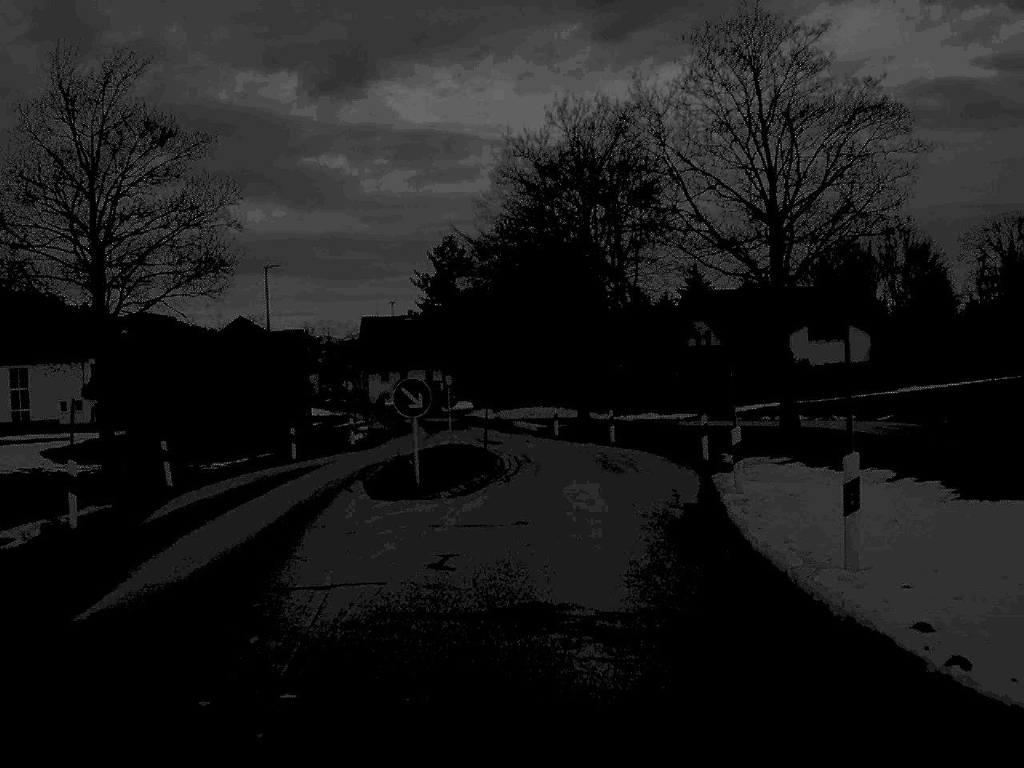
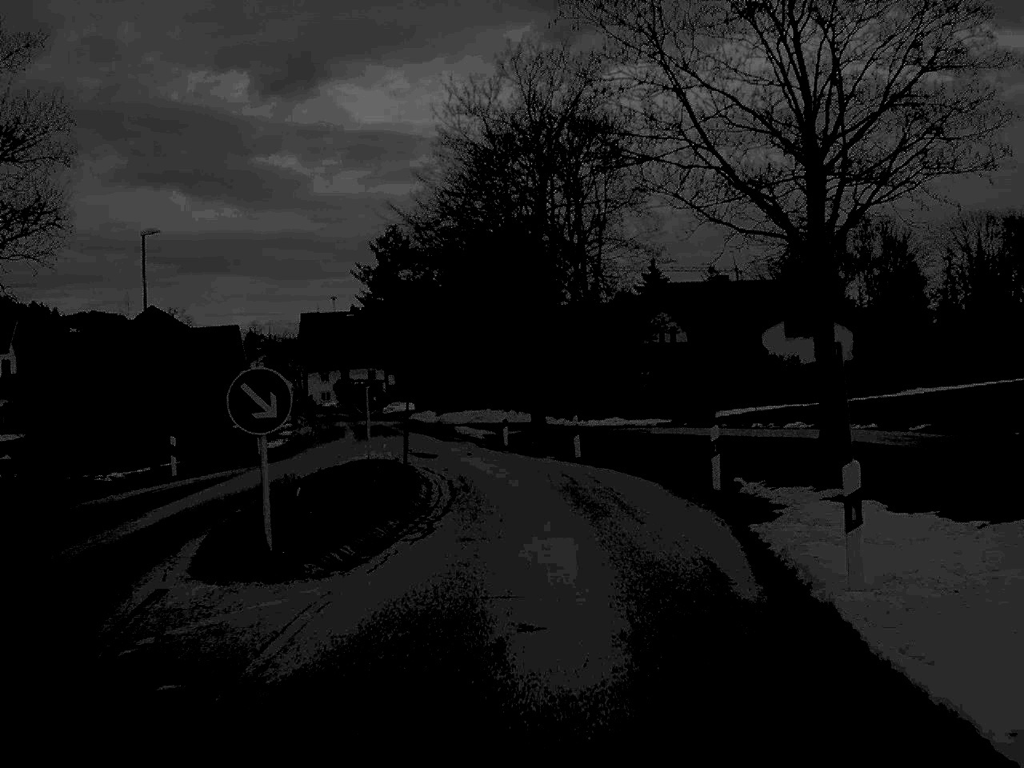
(+0.2, +8.2) m; +2°
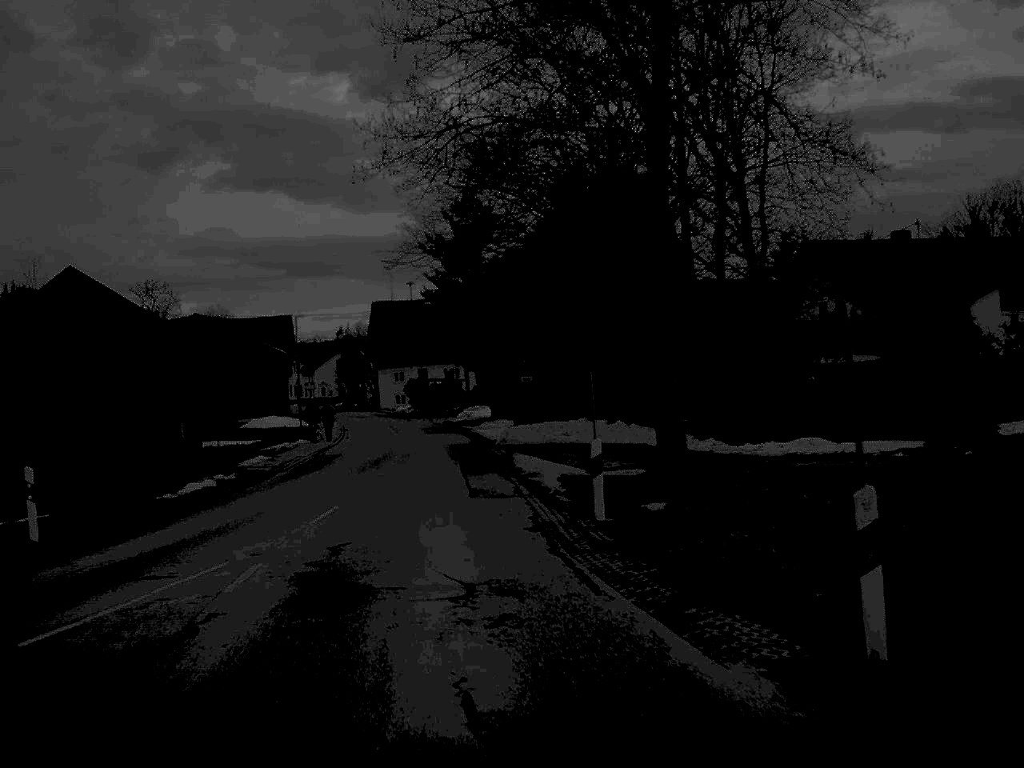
(-0.1, +23.1) m; -5°
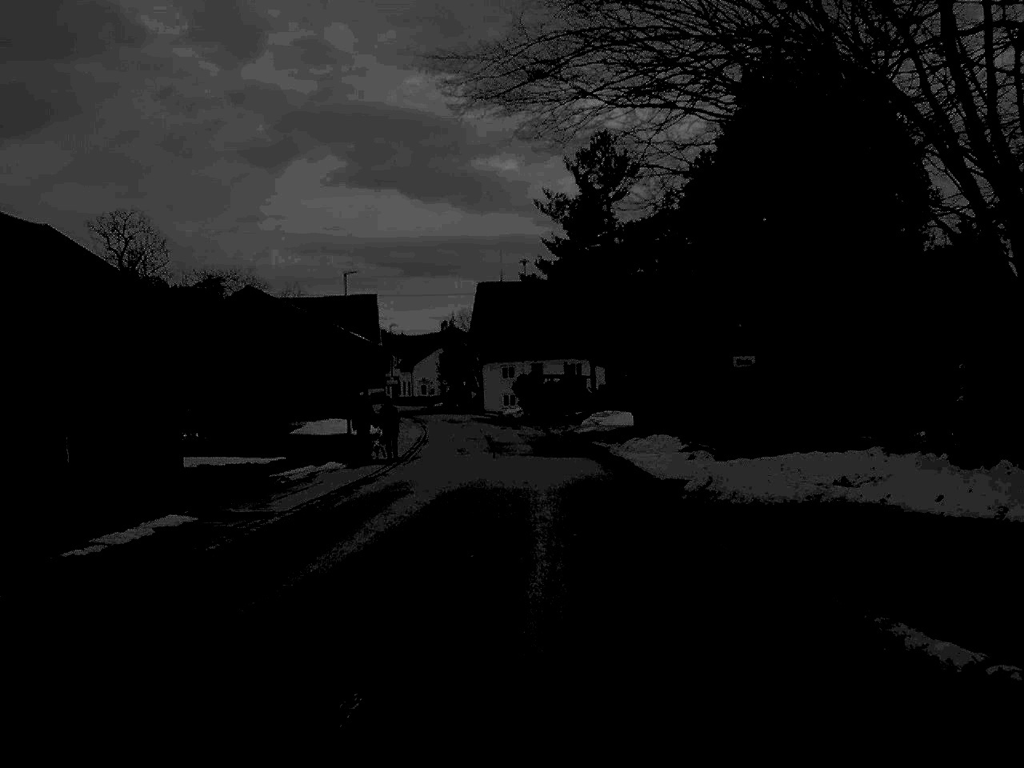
(-1.4, +21.3) m; -5°
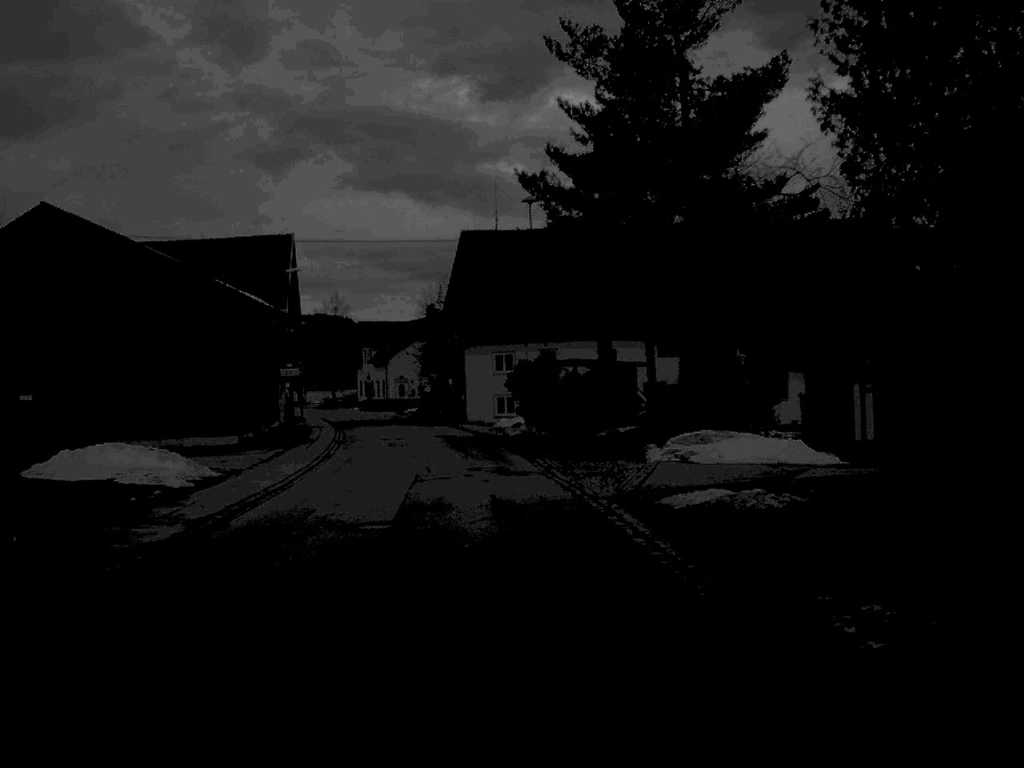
(+0.3, +34.7) m; 0°
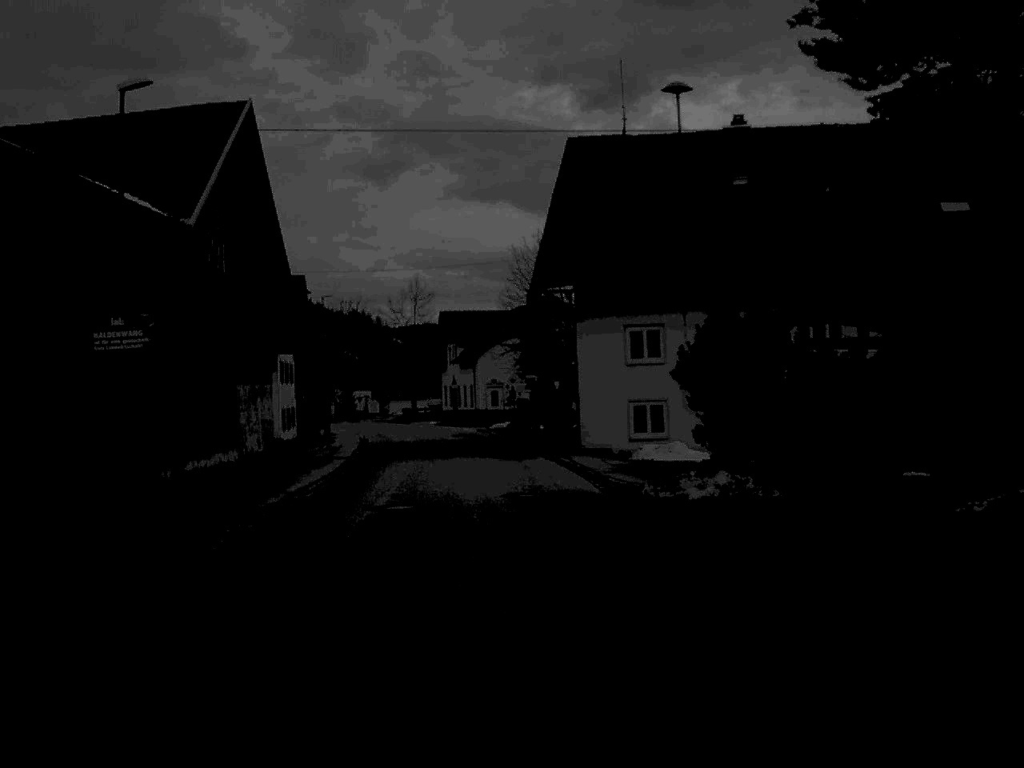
(-1.2, +27.7) m; -5°
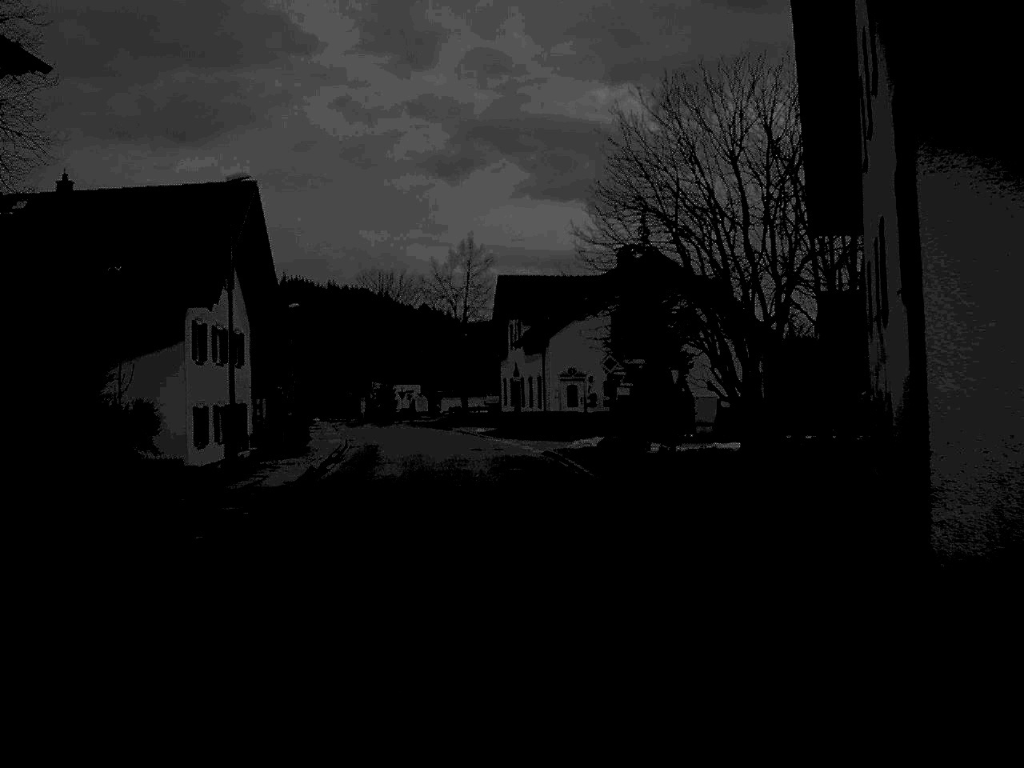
(-0.8, +27.7) m; -3°
